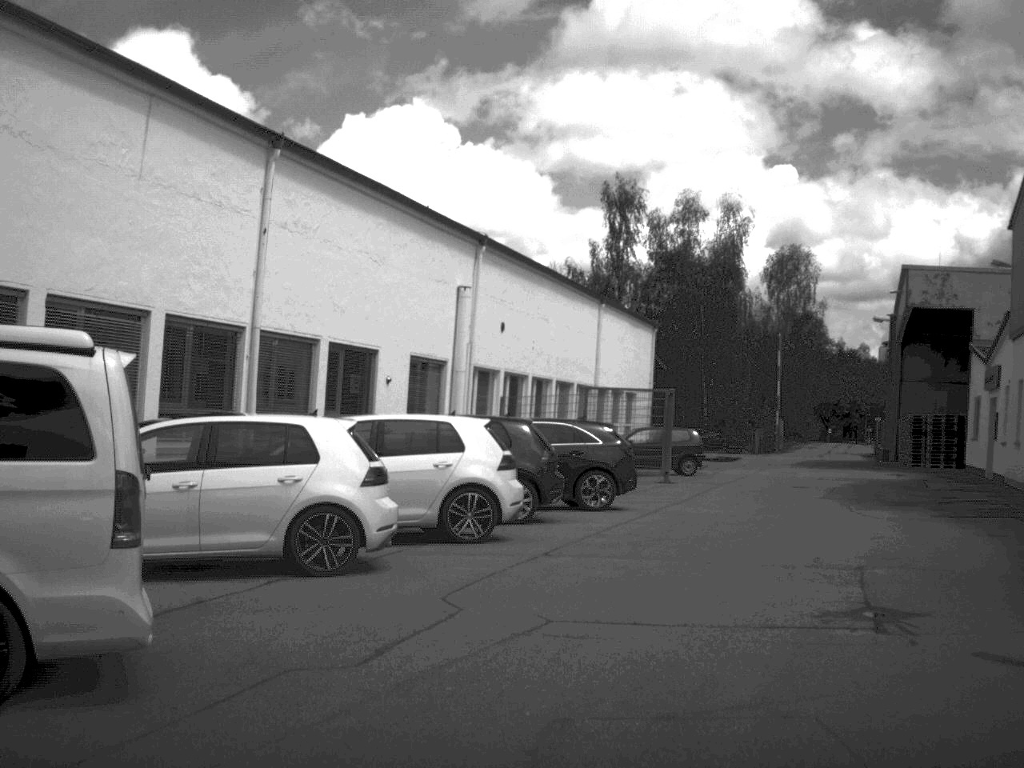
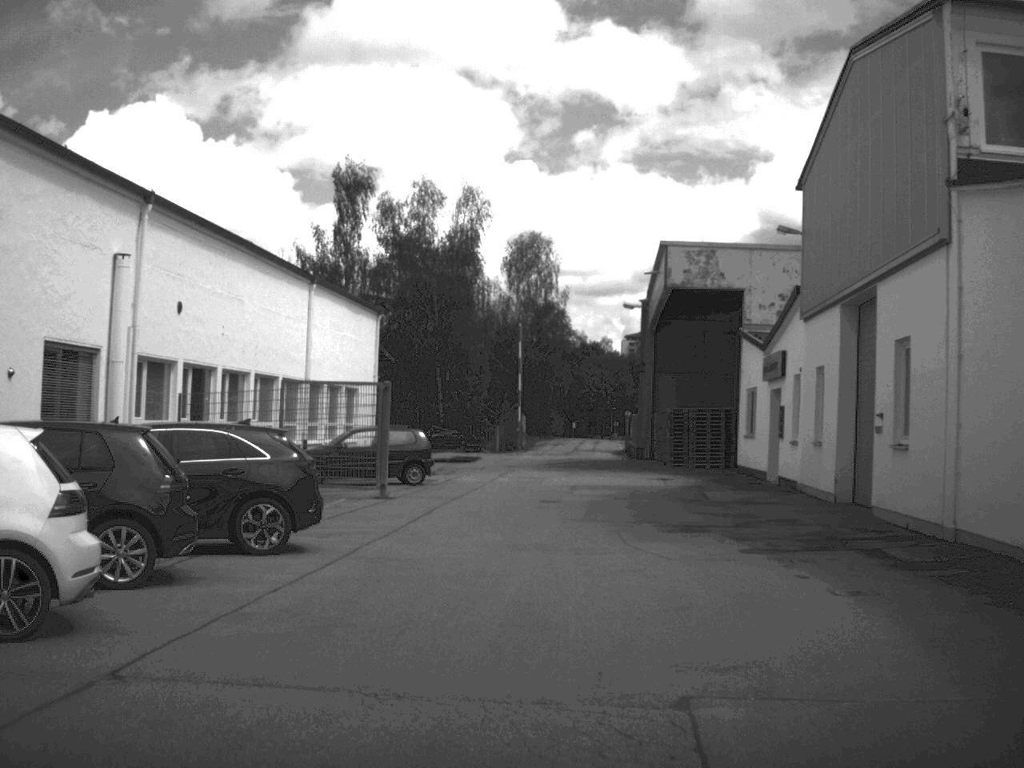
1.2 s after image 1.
(+0.8, +5.8) m; +11°
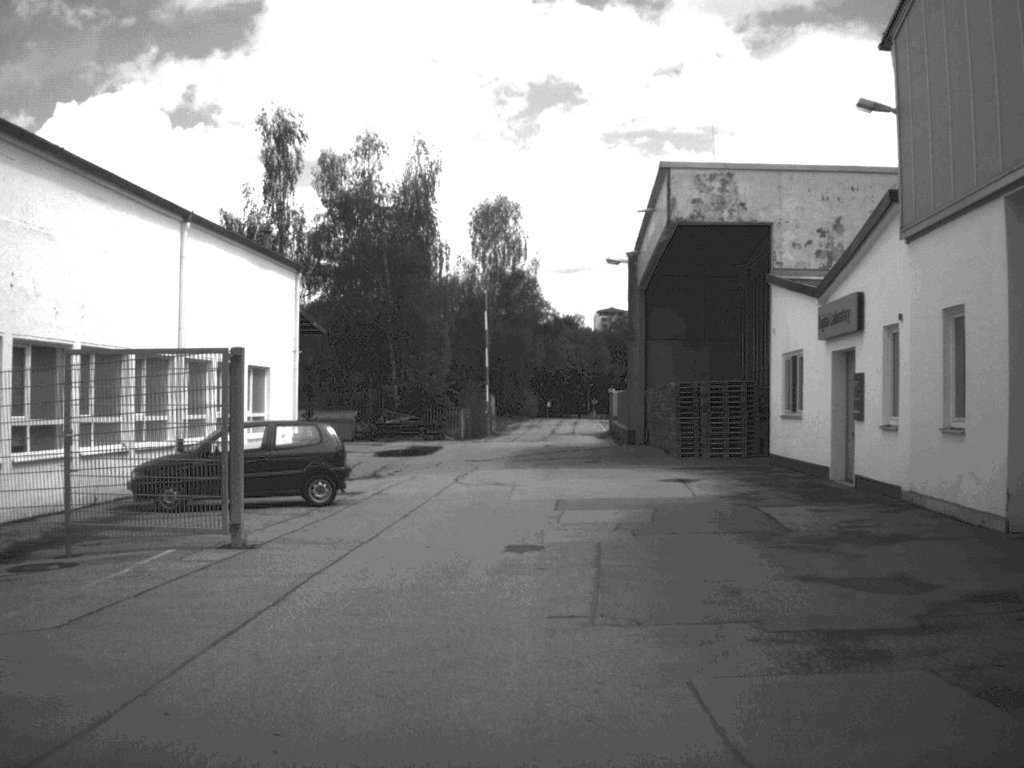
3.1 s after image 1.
(+0.1, +10.2) m; +1°
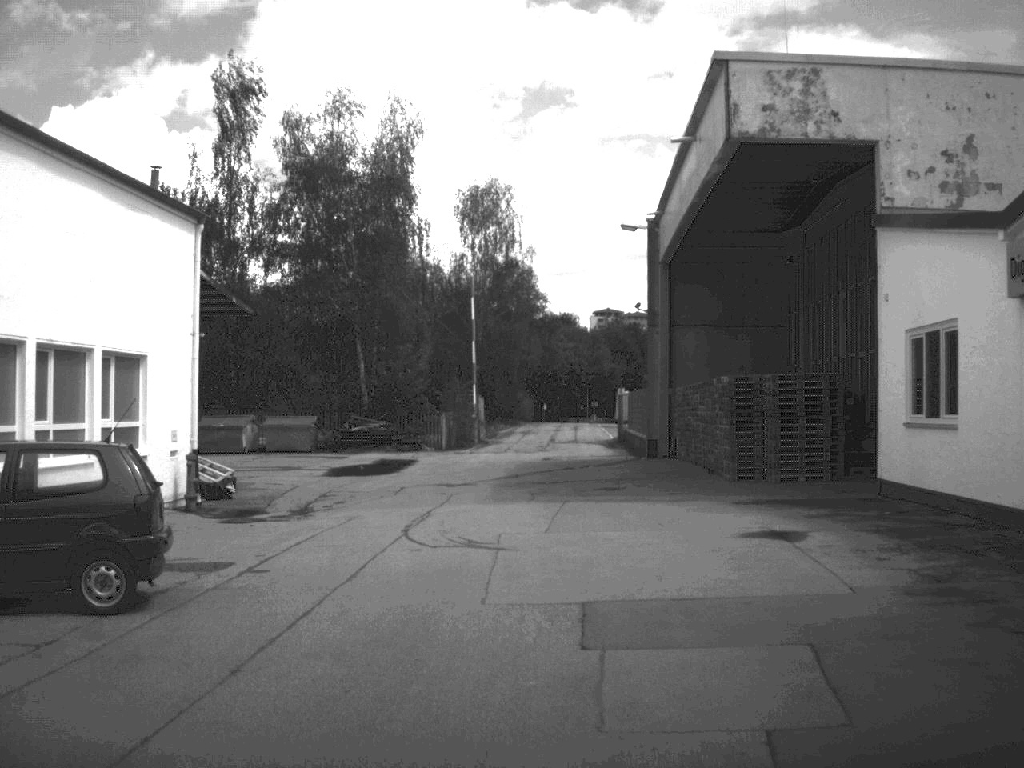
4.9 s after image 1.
(0.0, +10.4) m; 0°
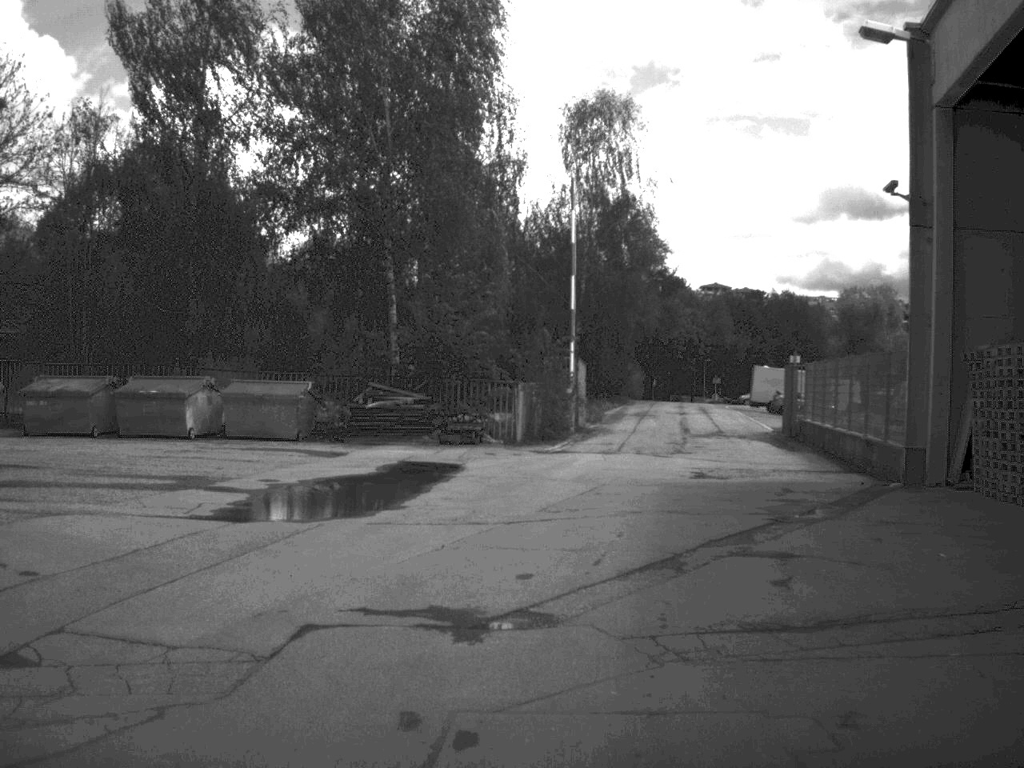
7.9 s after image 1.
(-0.6, +20.0) m; -5°
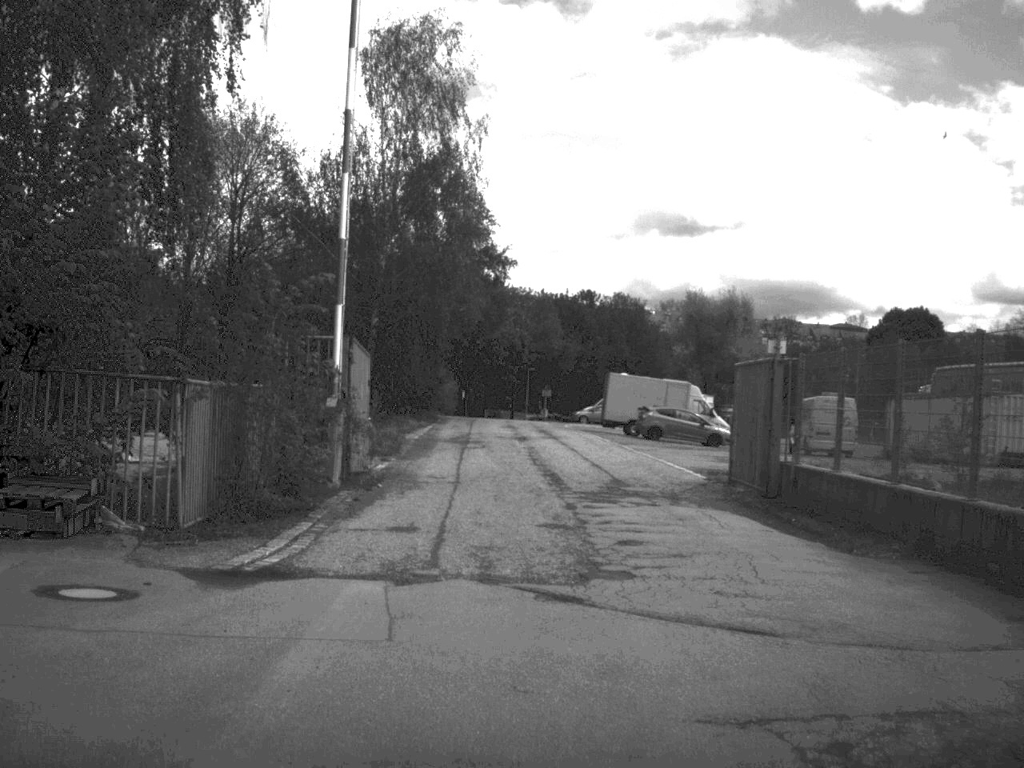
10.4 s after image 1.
(+1.1, +19.0) m; +9°
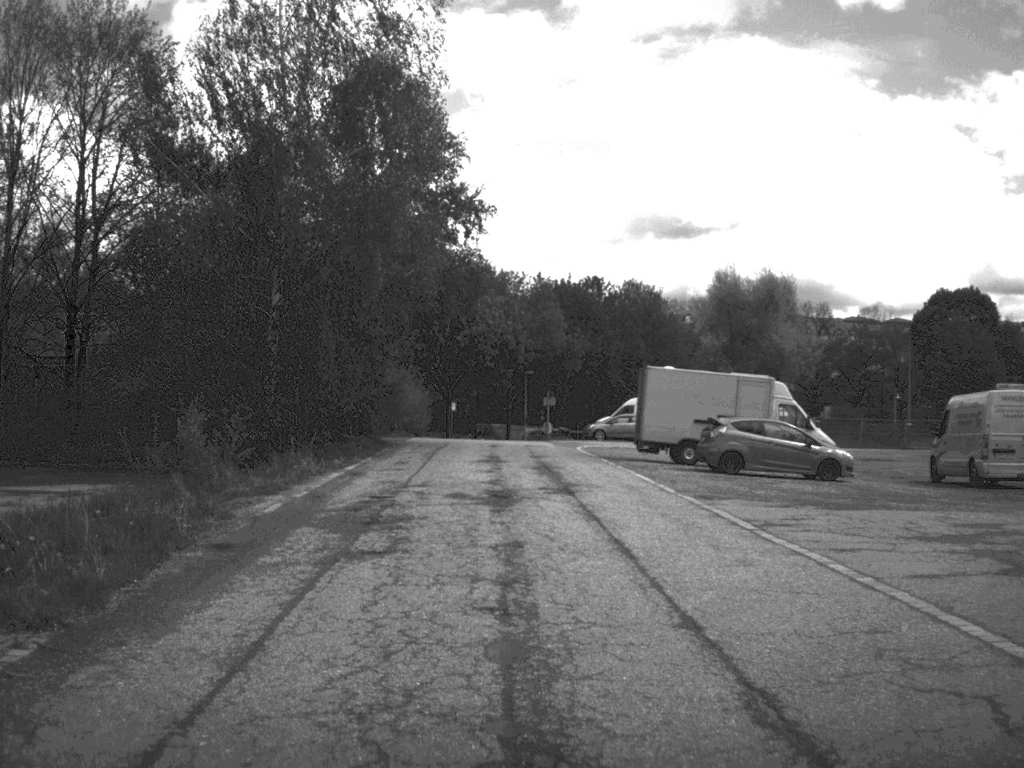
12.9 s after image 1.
(+0.3, +20.4) m; 0°
